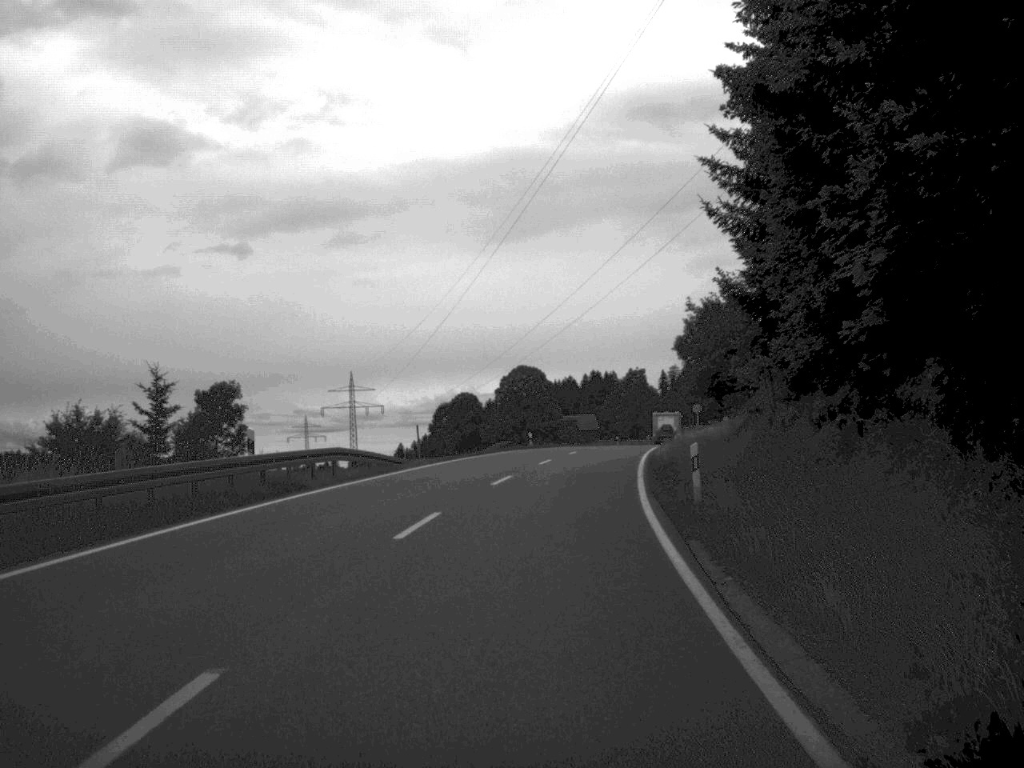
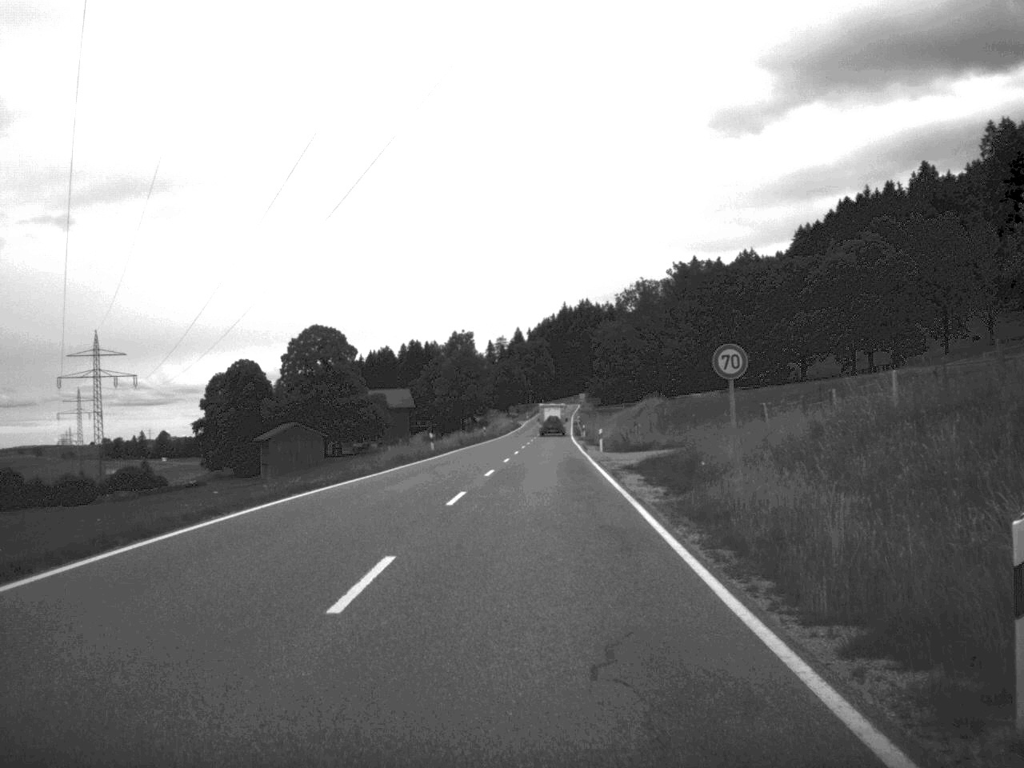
(+4.7, +63.4) m; +8°
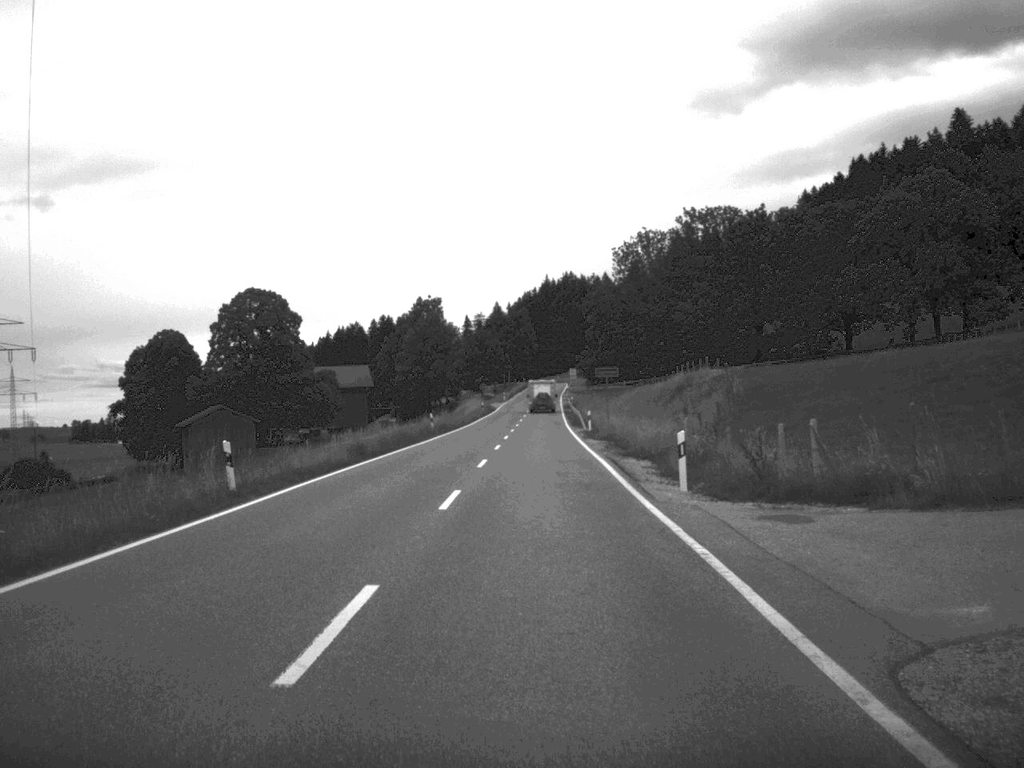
(+0.4, +37.9) m; +1°
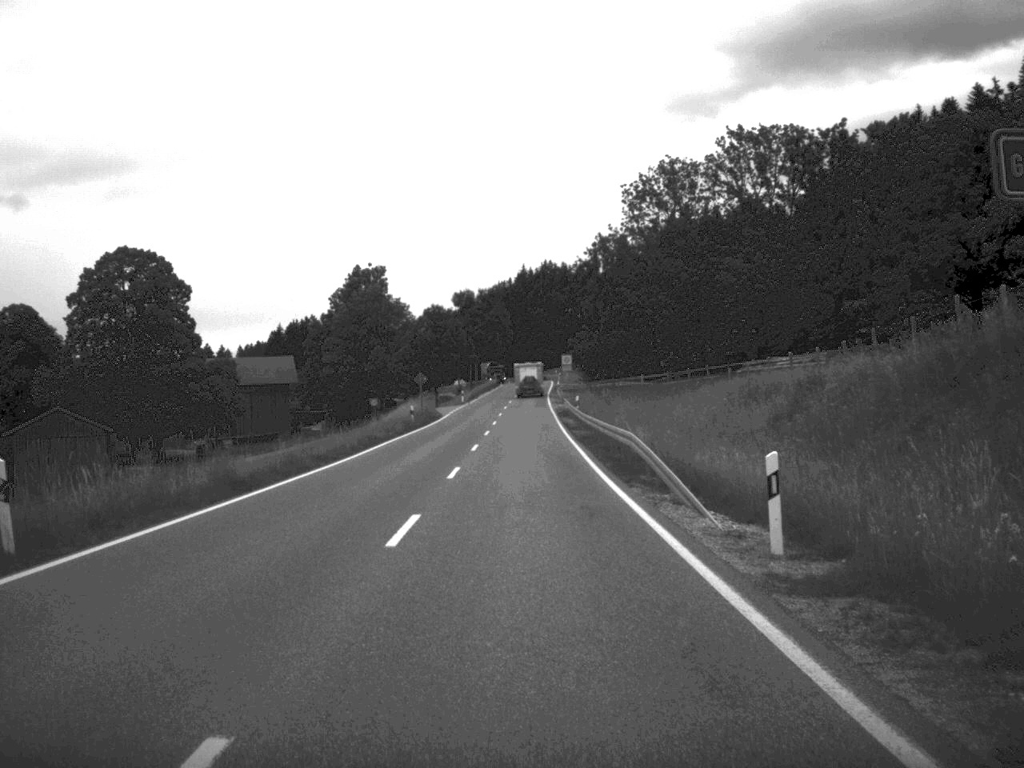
(+0.4, +51.8) m; +1°
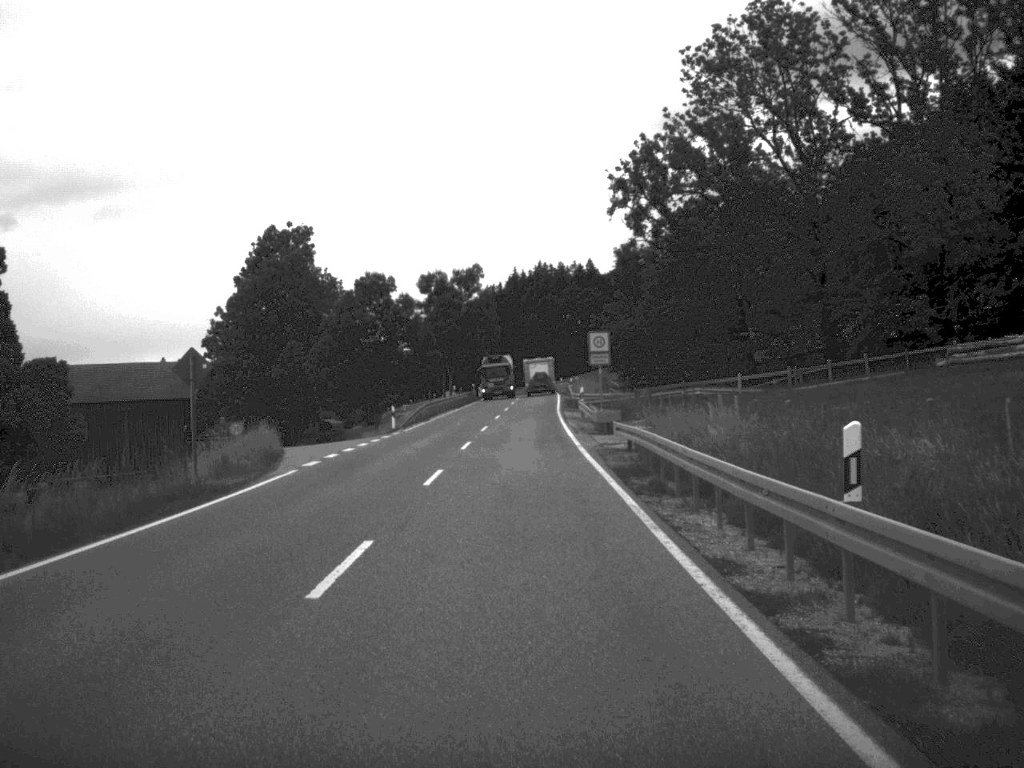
(0.0, +50.5) m; 0°
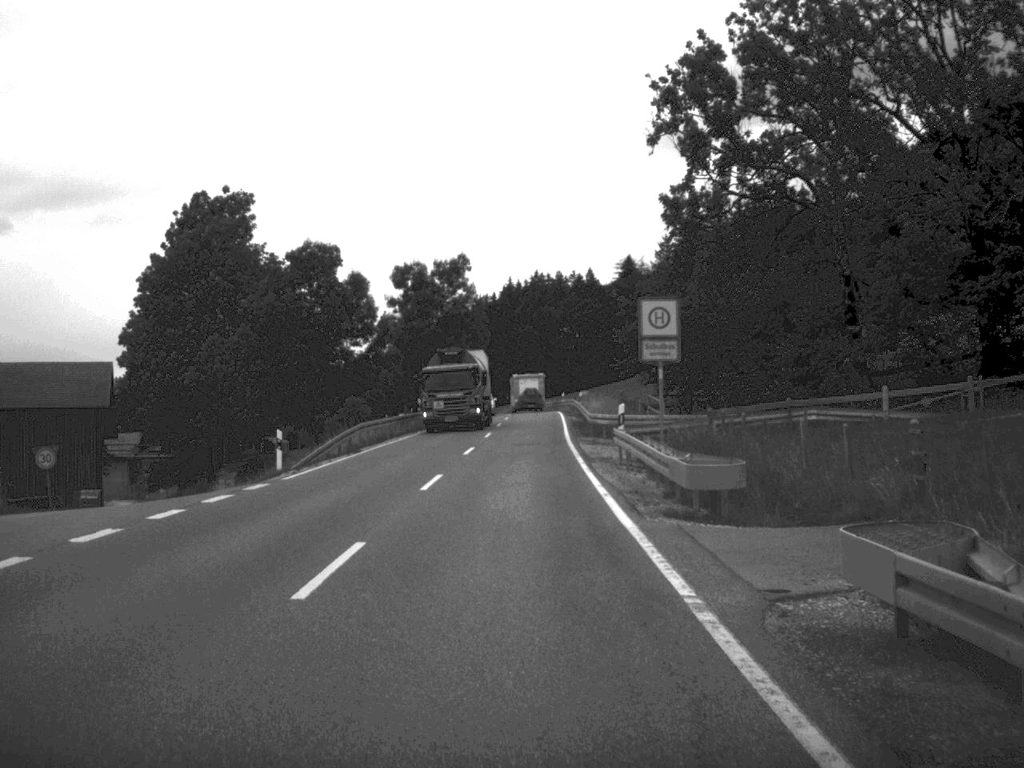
(0.0, +23.4) m; 0°
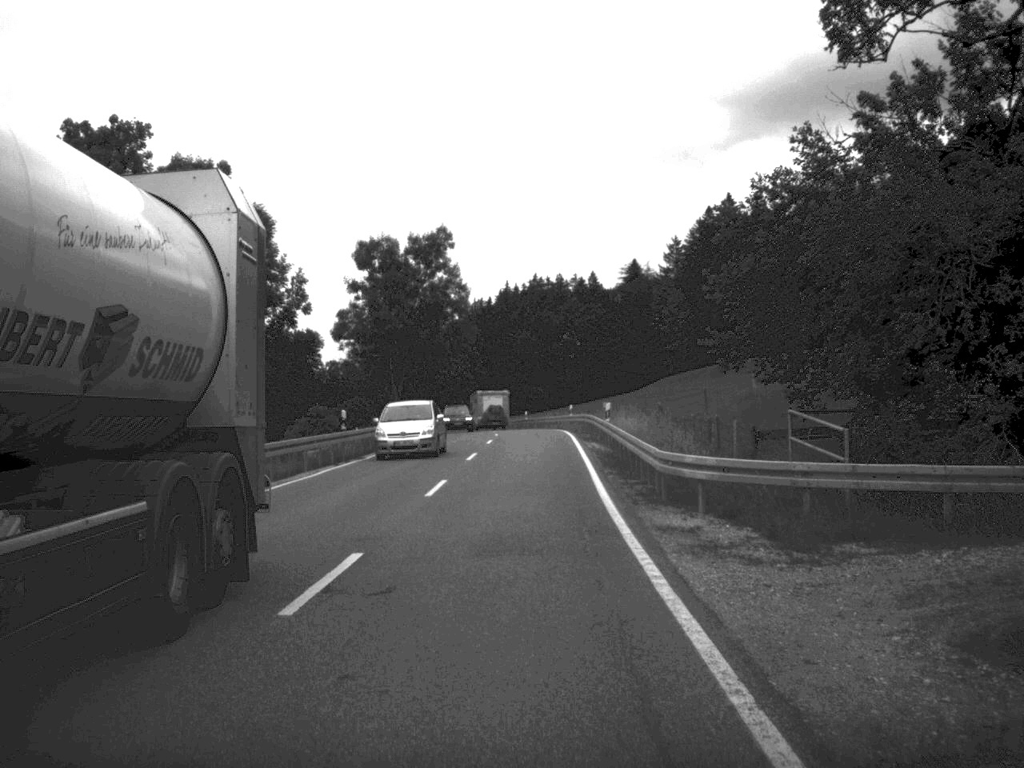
(+0.1, +24.1) m; 0°
